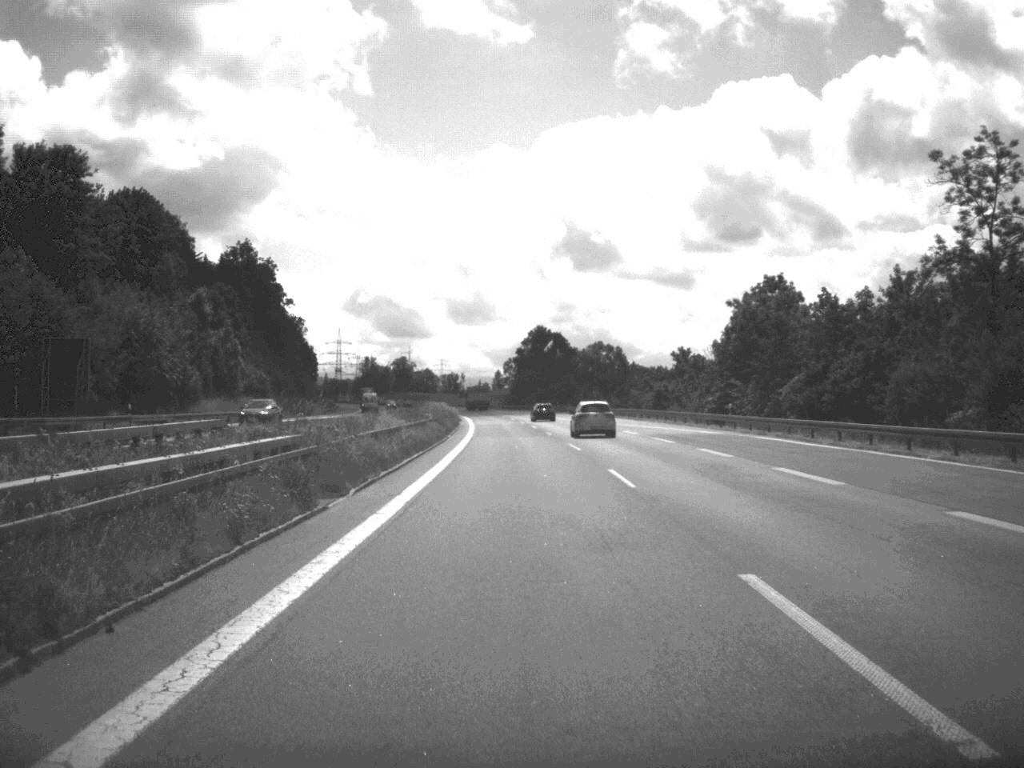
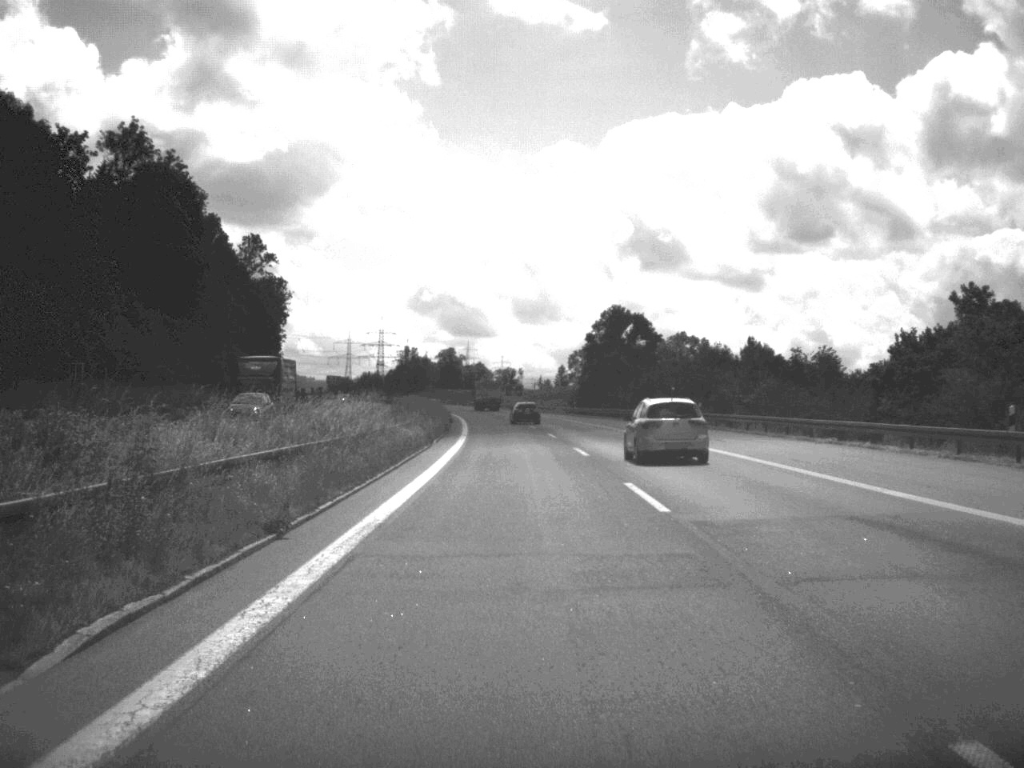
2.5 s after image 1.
(-2.2, +94.2) m; -3°
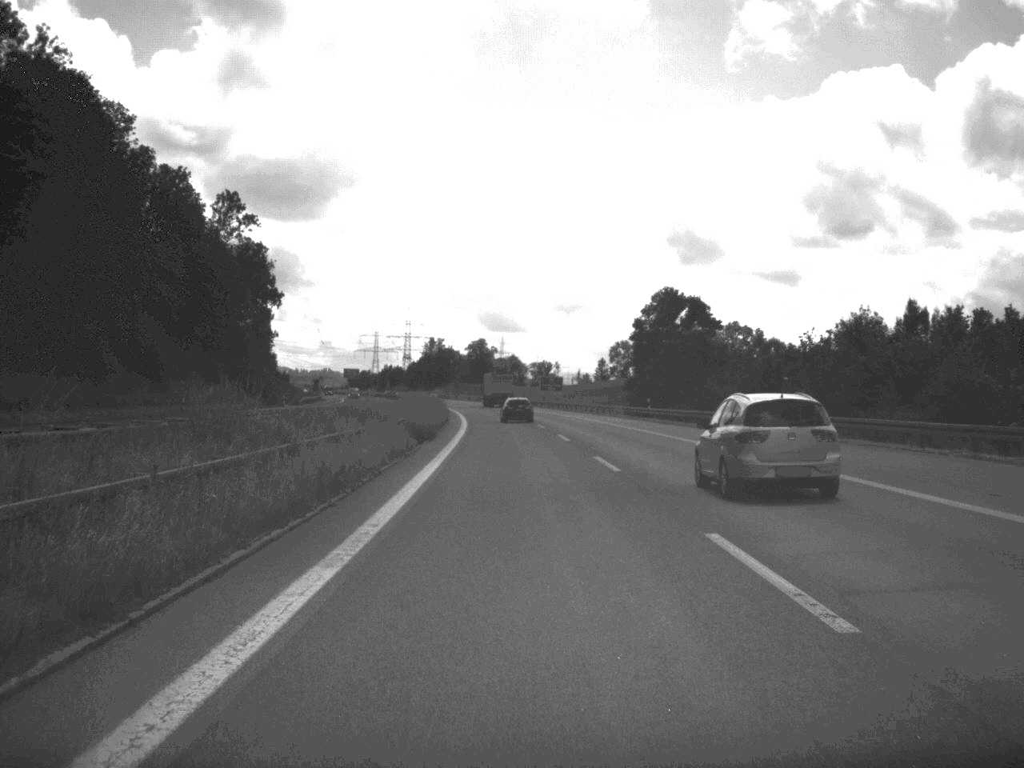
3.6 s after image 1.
(-0.6, +44.5) m; -2°
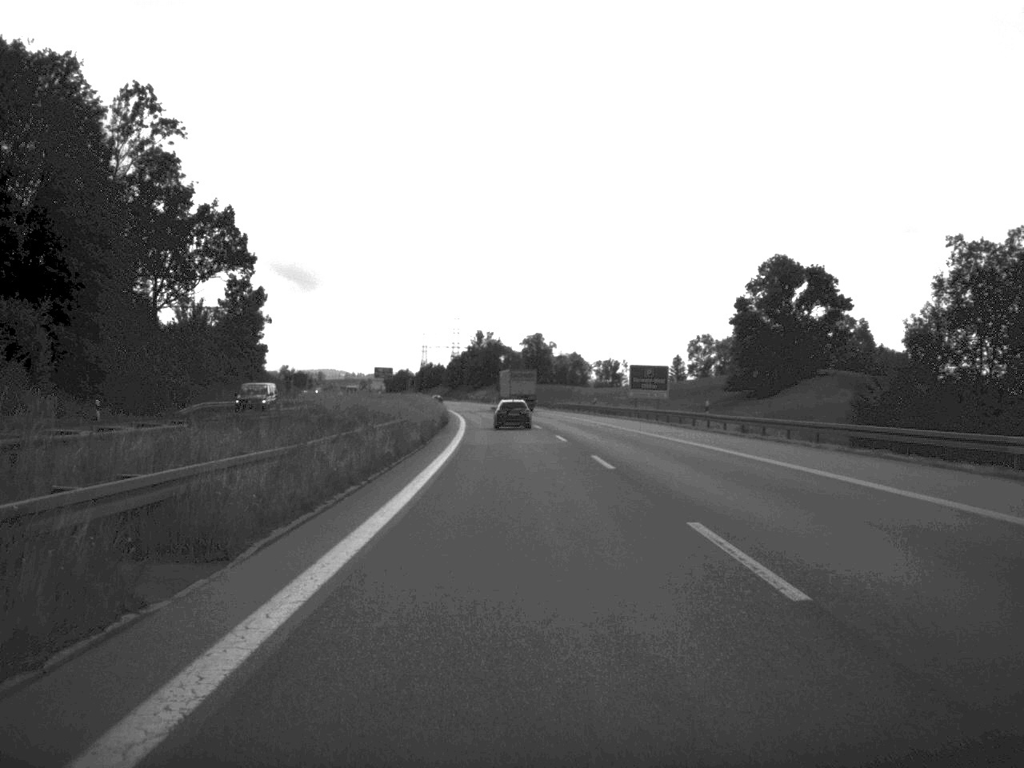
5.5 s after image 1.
(-1.7, +69.2) m; -3°
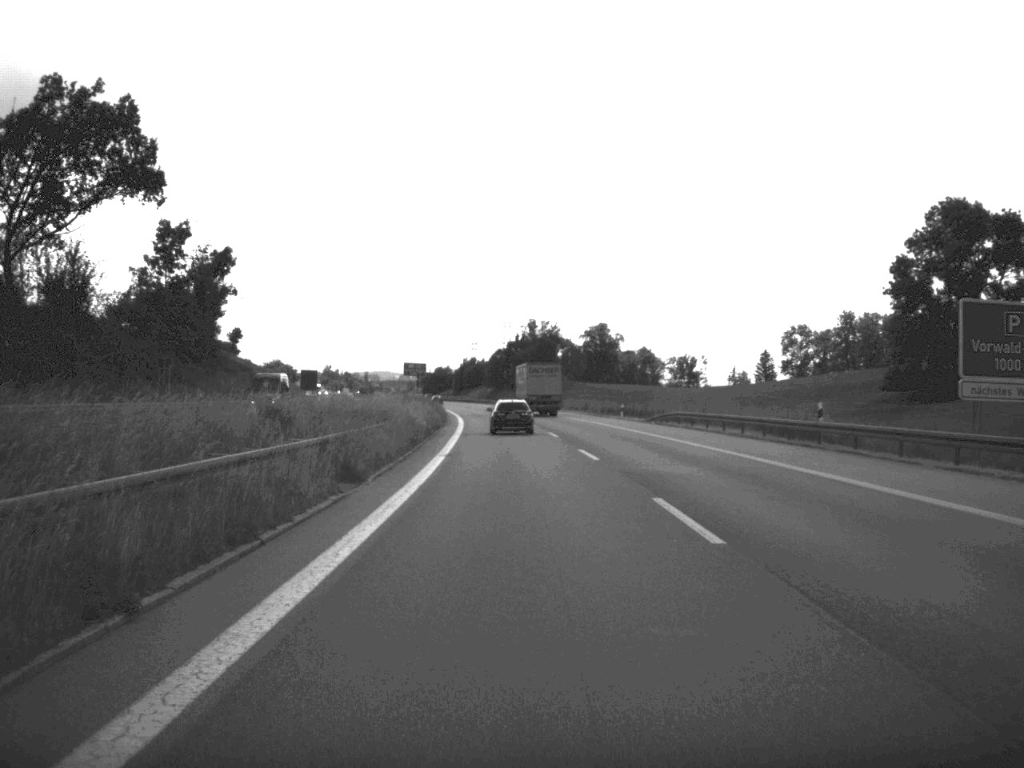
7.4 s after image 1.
(-1.6, +66.9) m; -3°
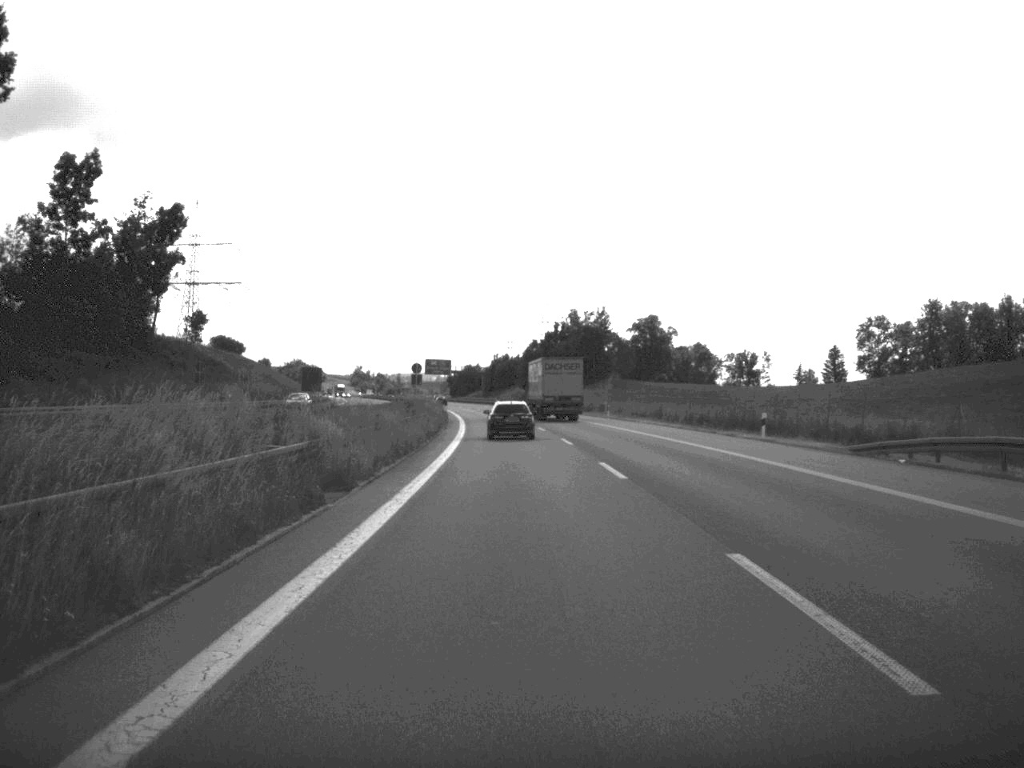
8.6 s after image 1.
(-0.7, +42.0) m; -2°
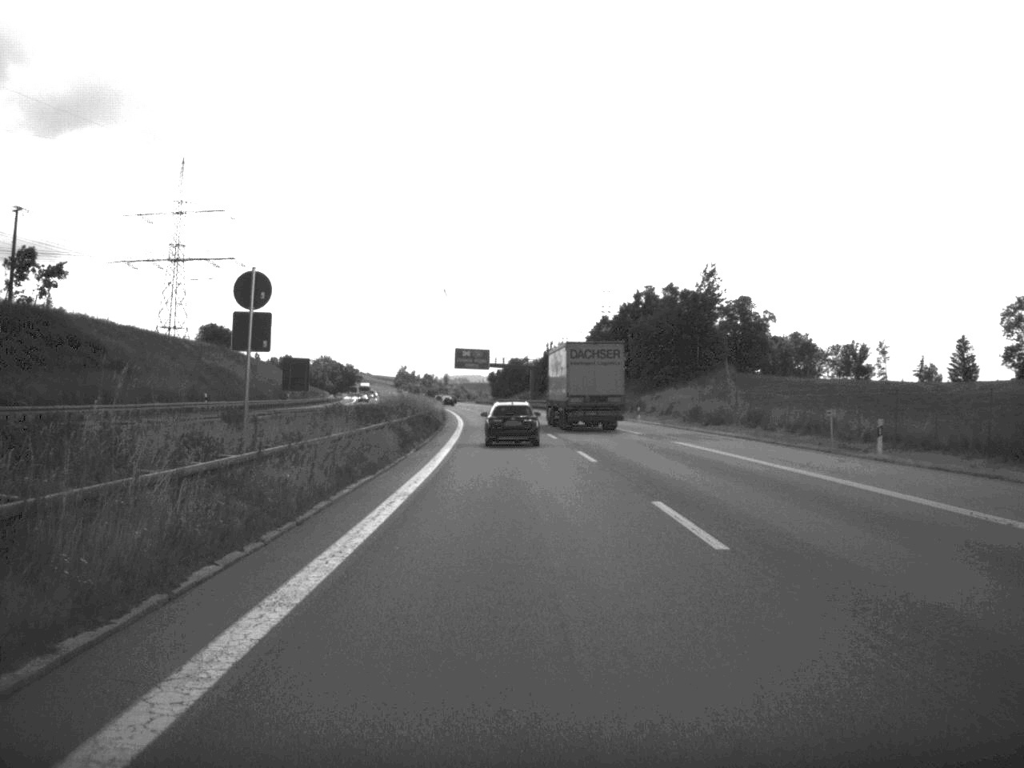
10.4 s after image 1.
(-1.5, +64.2) m; -3°
